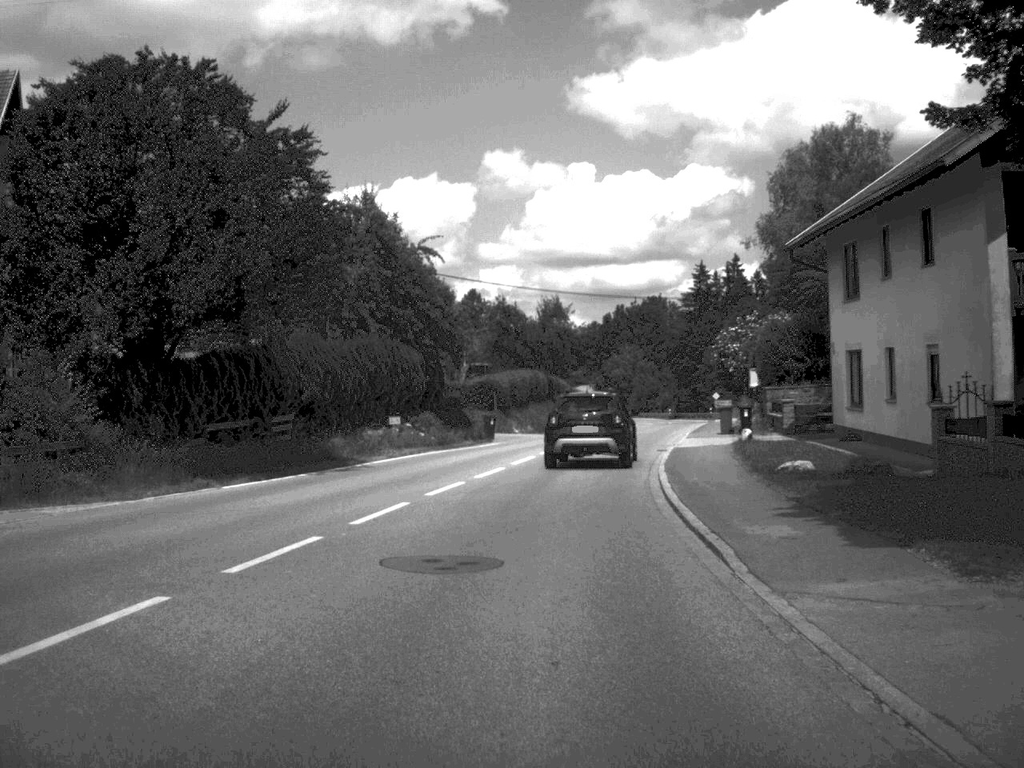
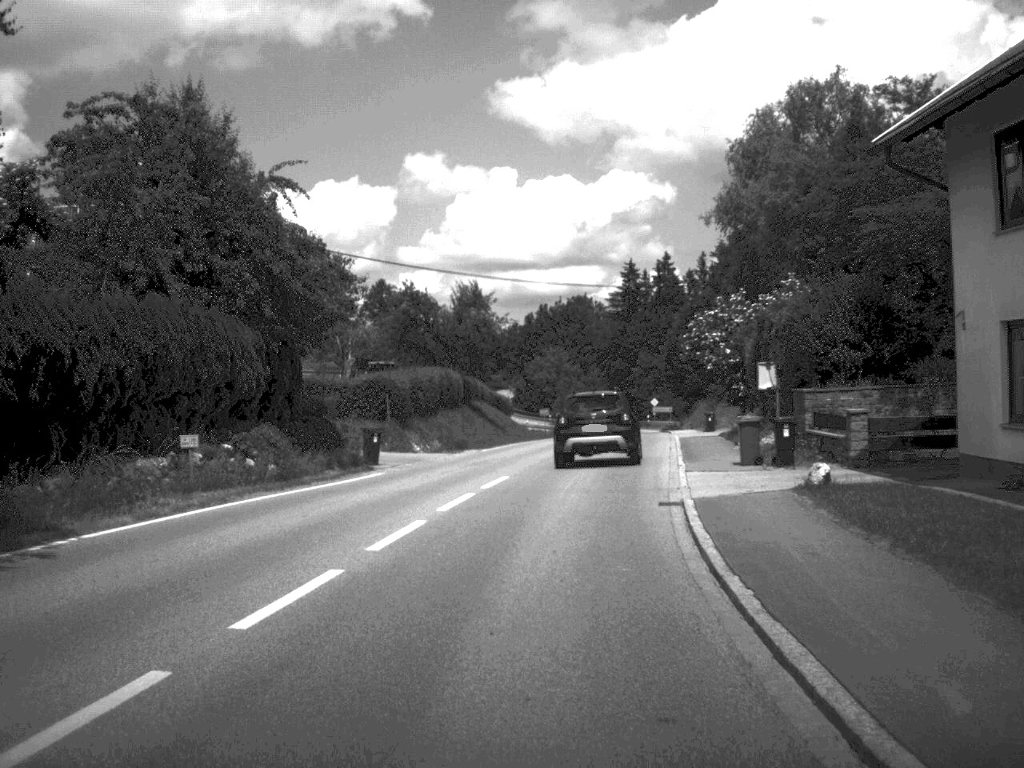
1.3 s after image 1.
(+0.4, +15.6) m; +4°
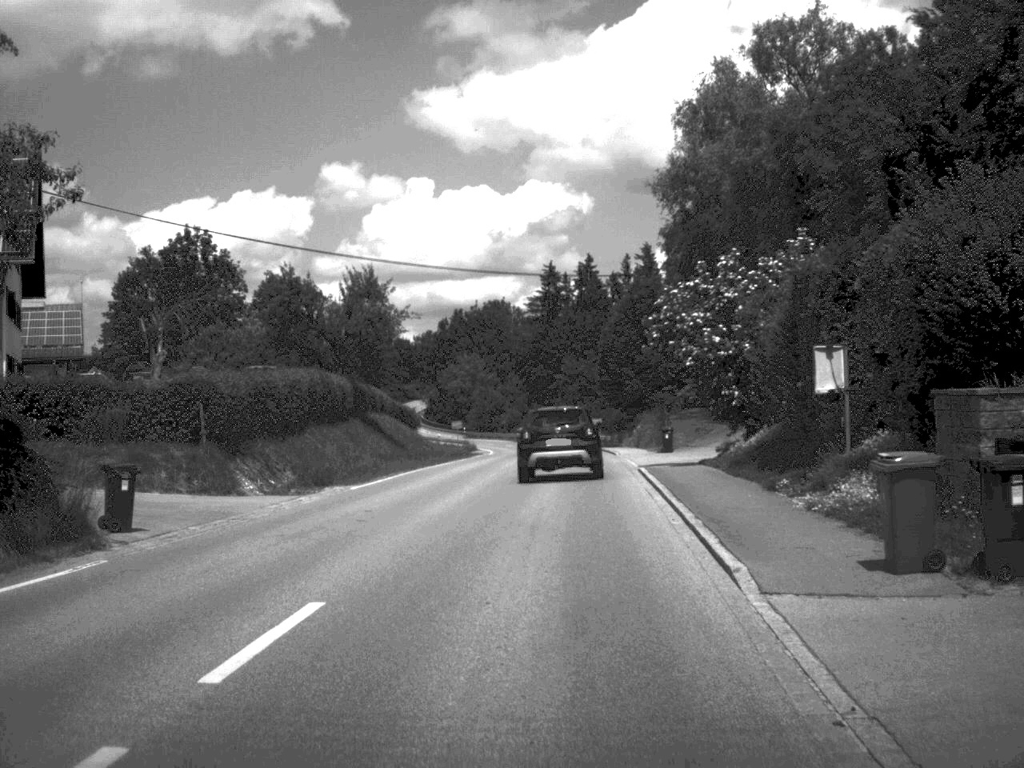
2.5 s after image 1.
(+0.5, +14.5) m; +4°
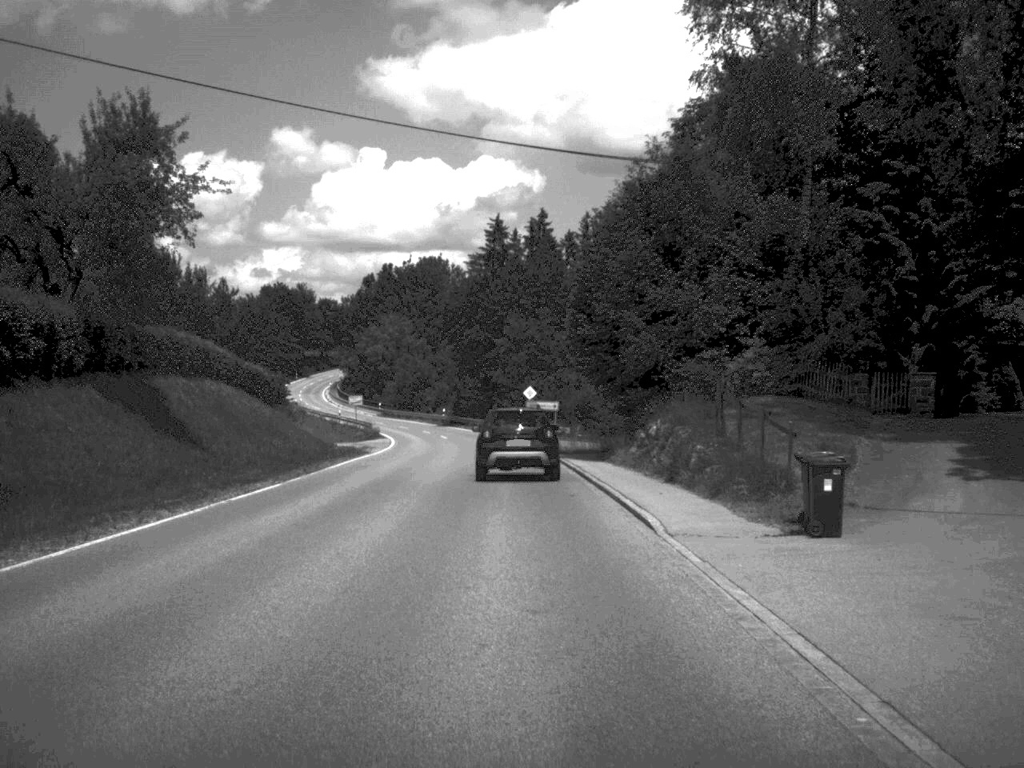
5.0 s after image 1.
(+0.9, +32.6) m; +2°
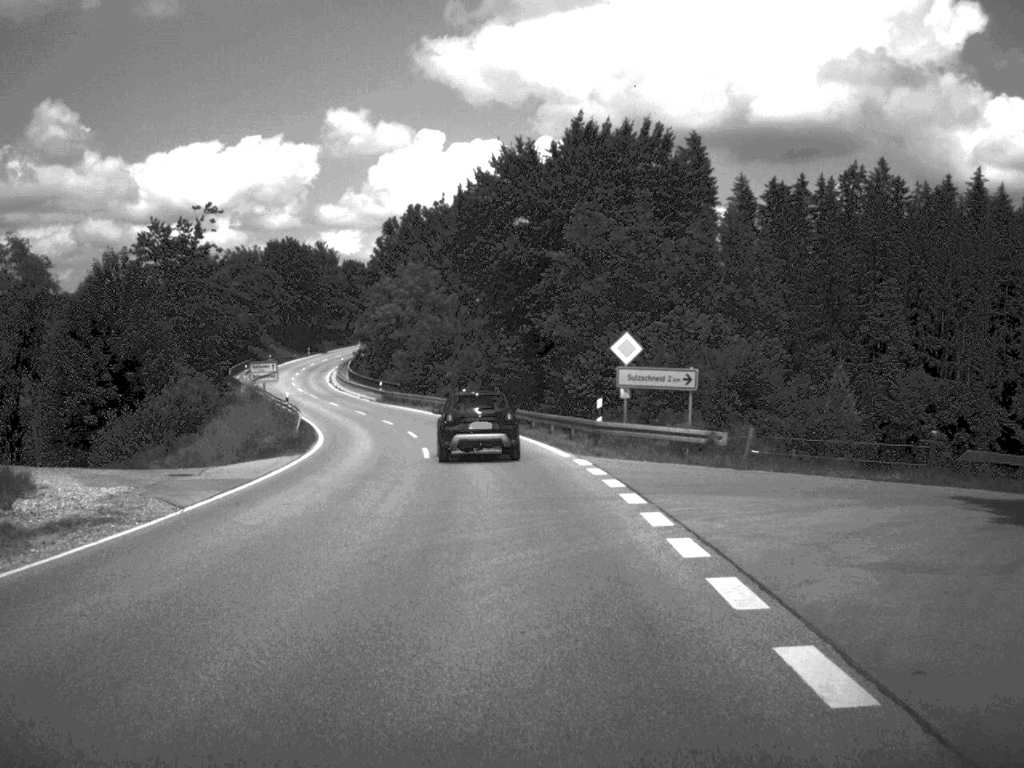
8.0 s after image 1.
(-0.7, +43.1) m; -3°
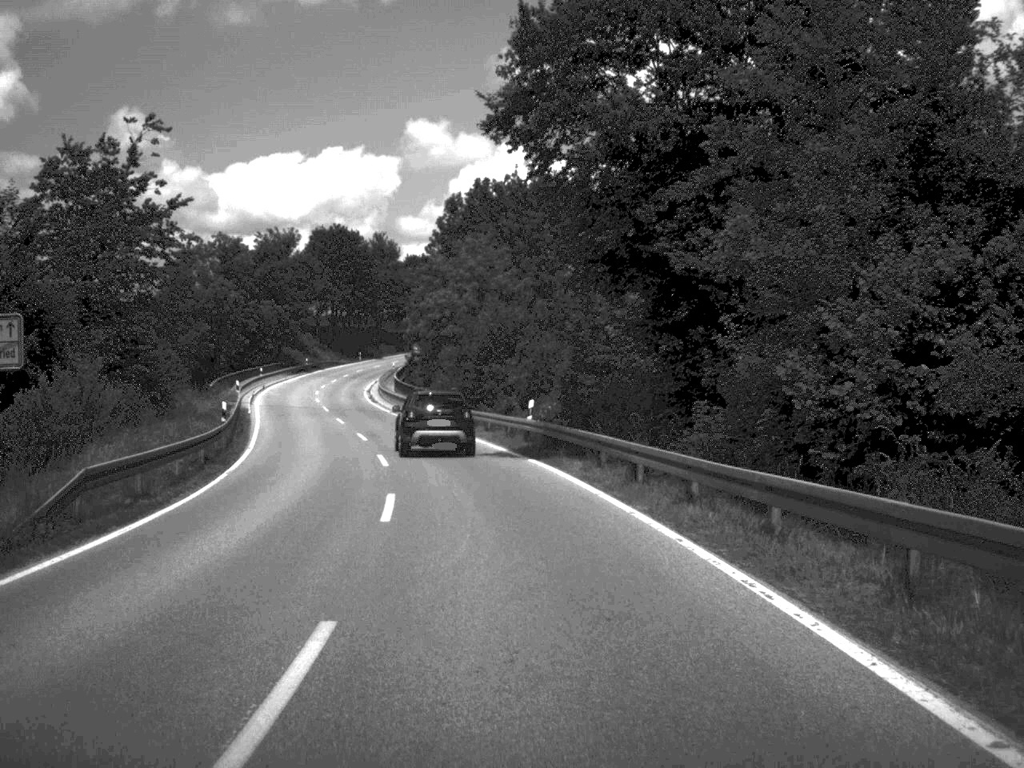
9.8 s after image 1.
(-0.8, +26.6) m; -4°
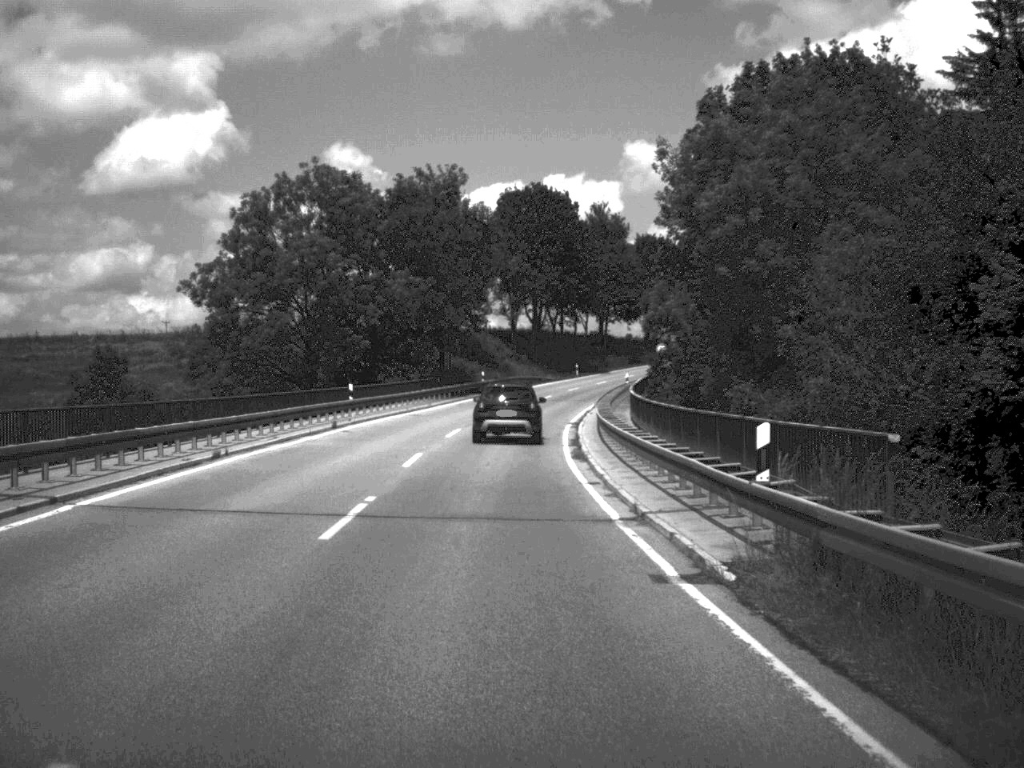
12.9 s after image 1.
(-5.2, +49.8) m; -11°
